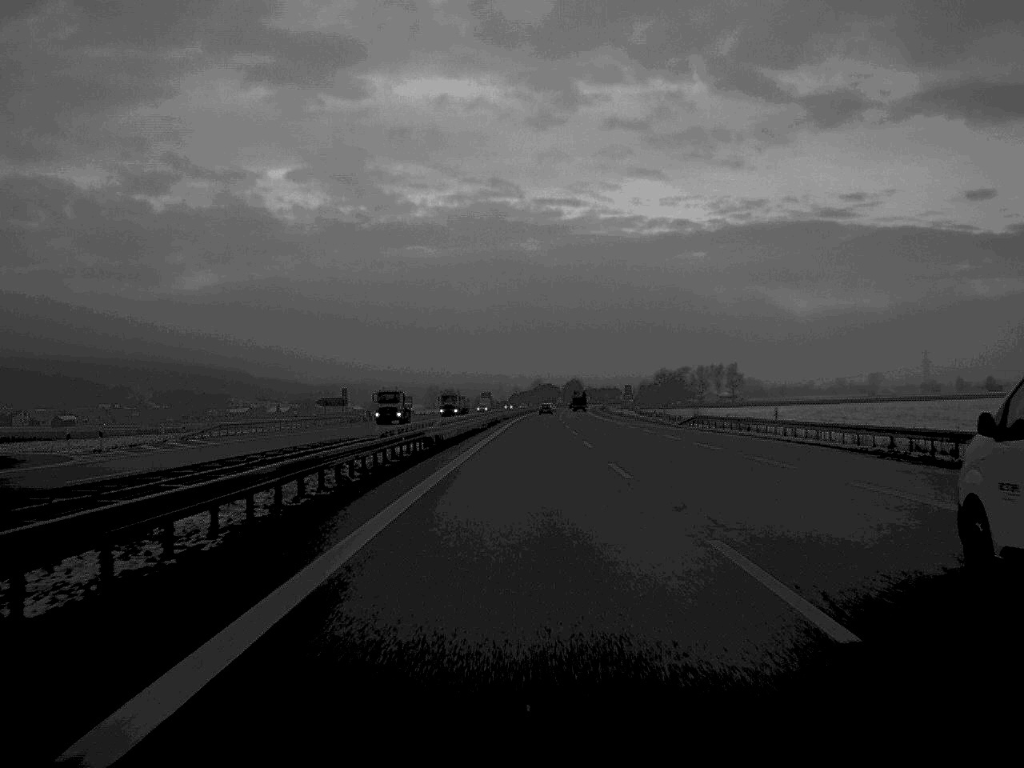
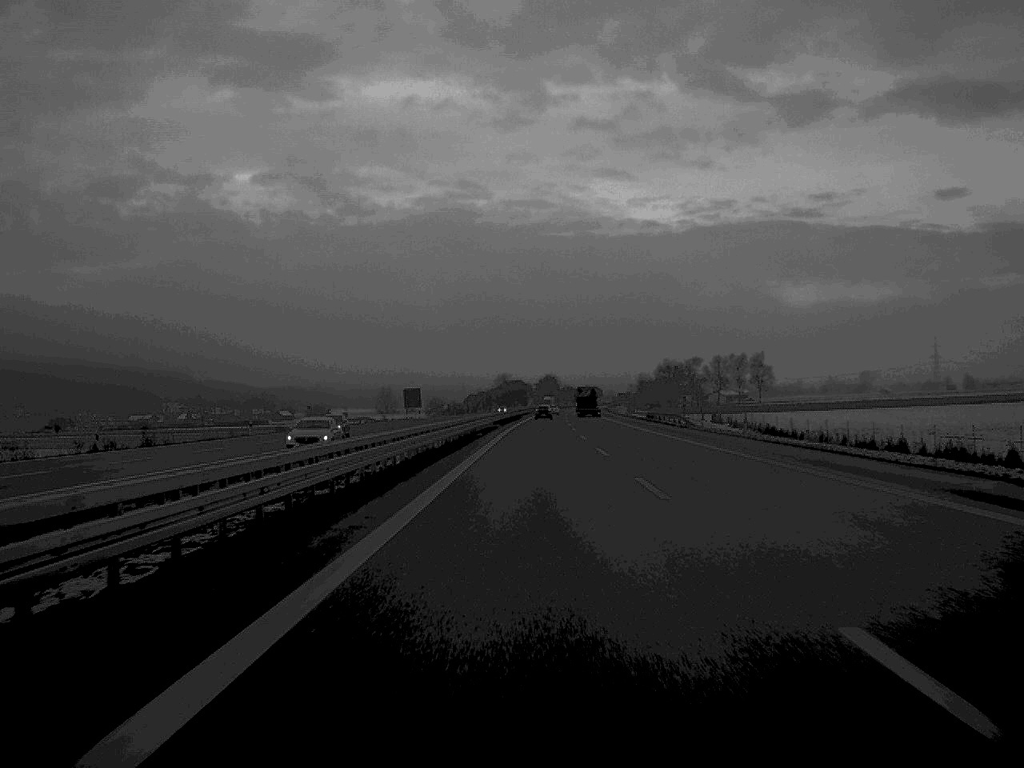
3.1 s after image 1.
(+1.9, +147.2) m; +2°
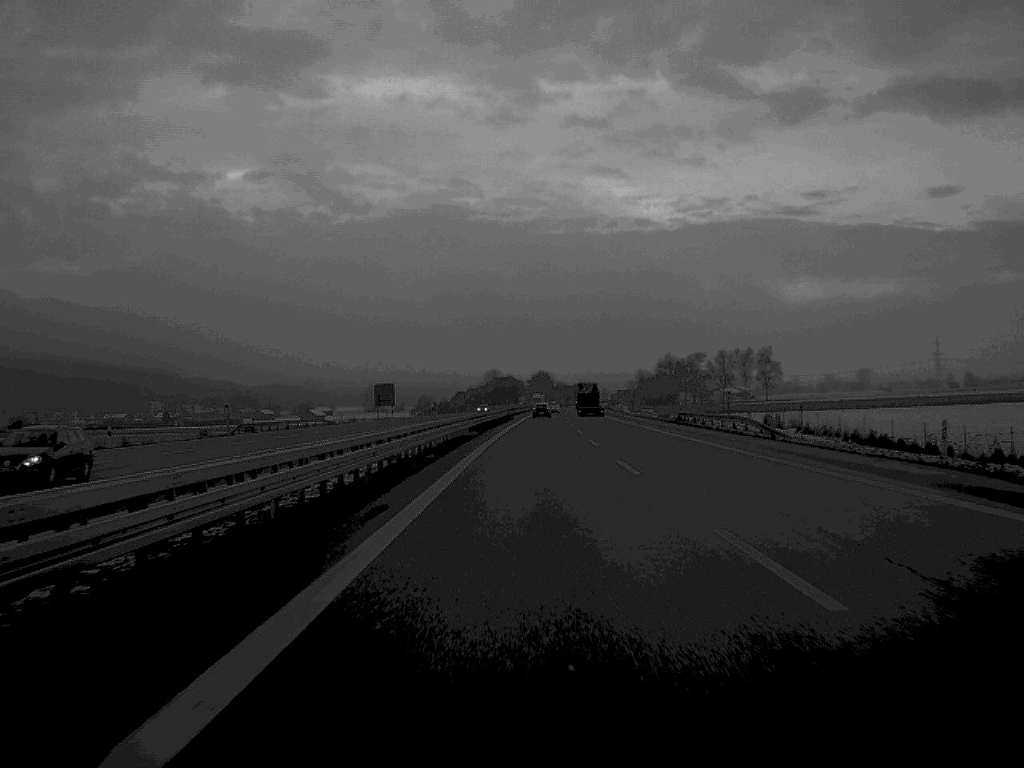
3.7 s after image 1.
(+0.1, +29.3) m; 0°
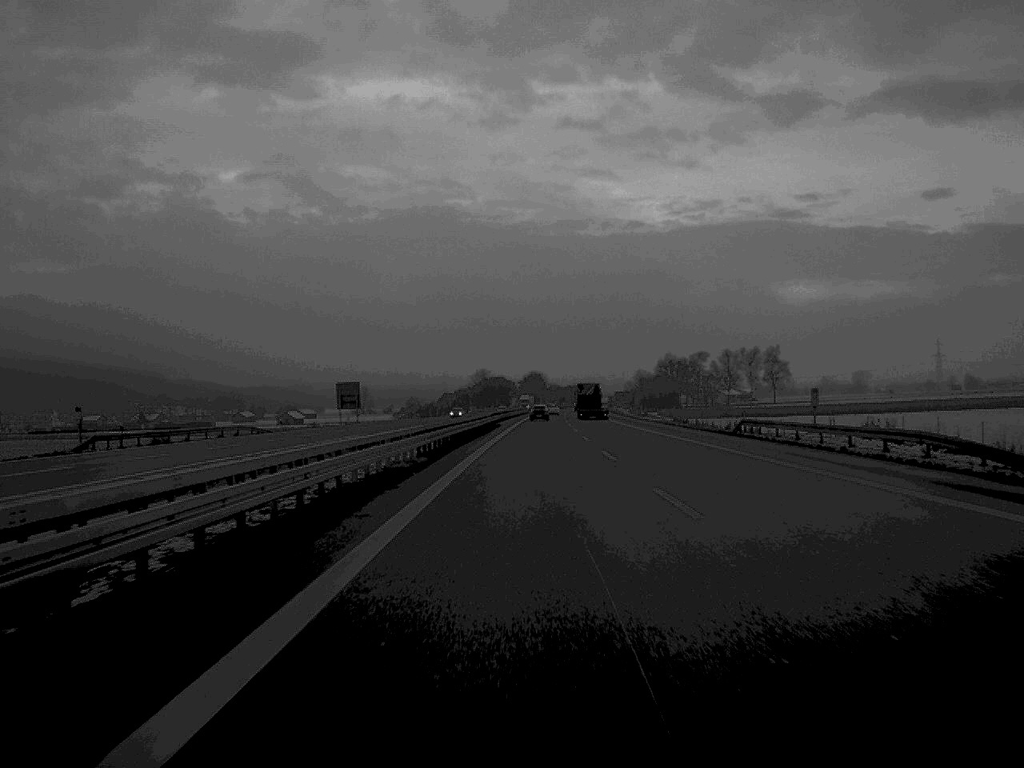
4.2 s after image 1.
(+0.1, +27.9) m; 0°
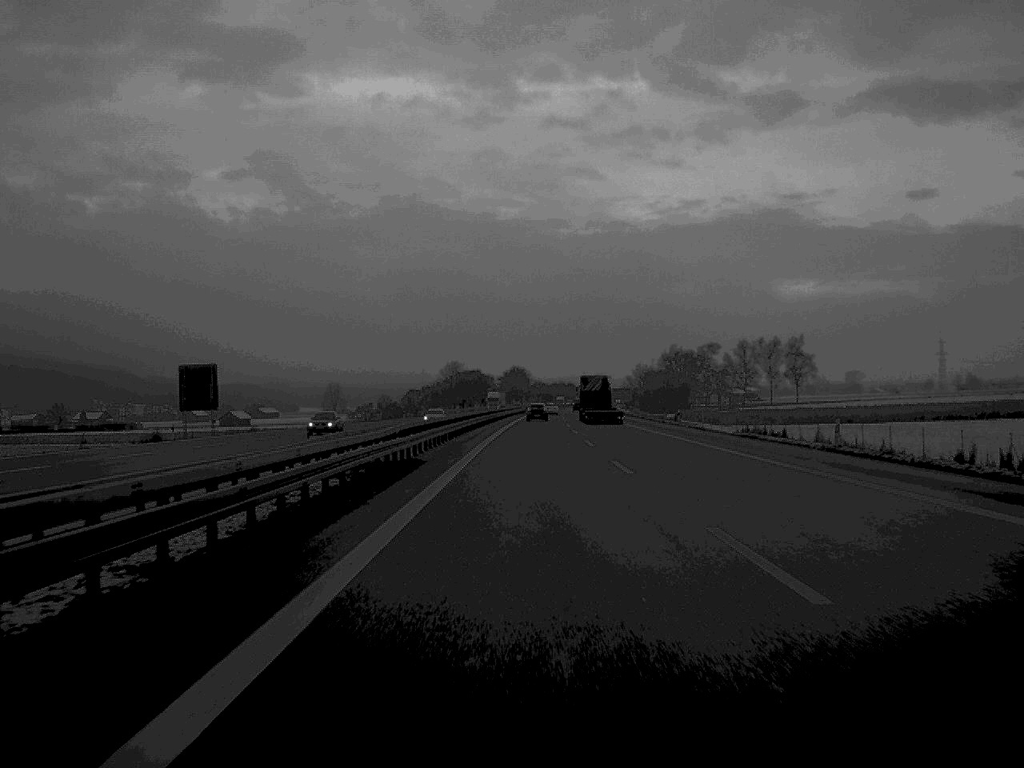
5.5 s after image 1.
(+0.4, +60.9) m; +1°
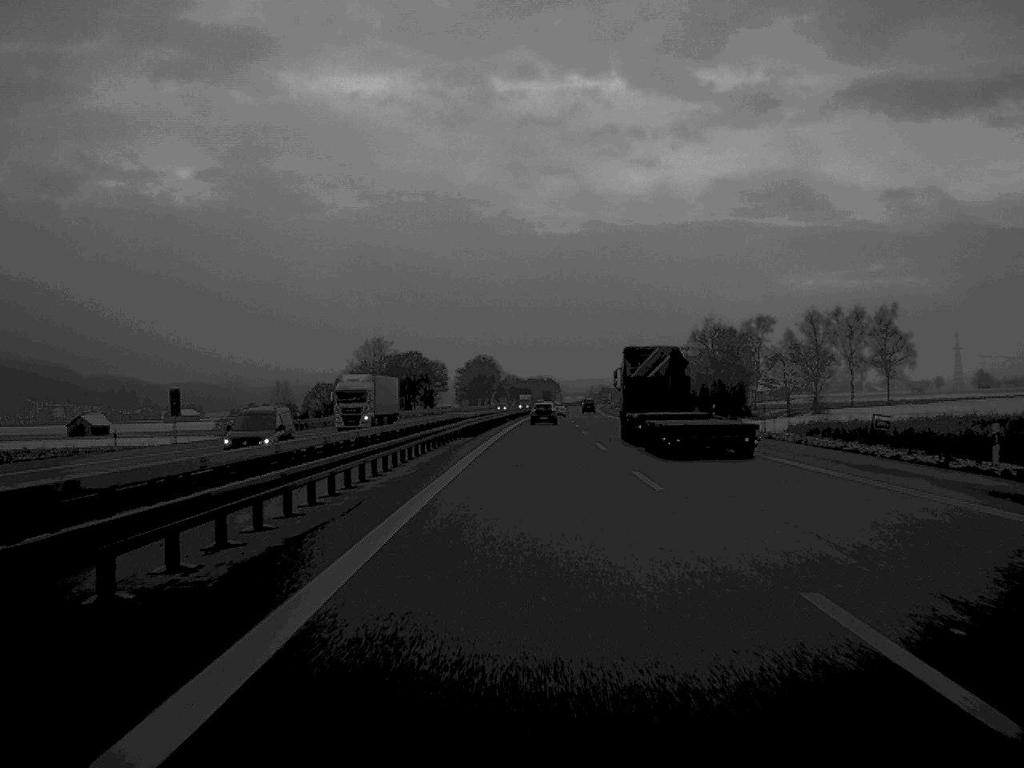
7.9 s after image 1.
(+1.1, +112.7) m; +1°
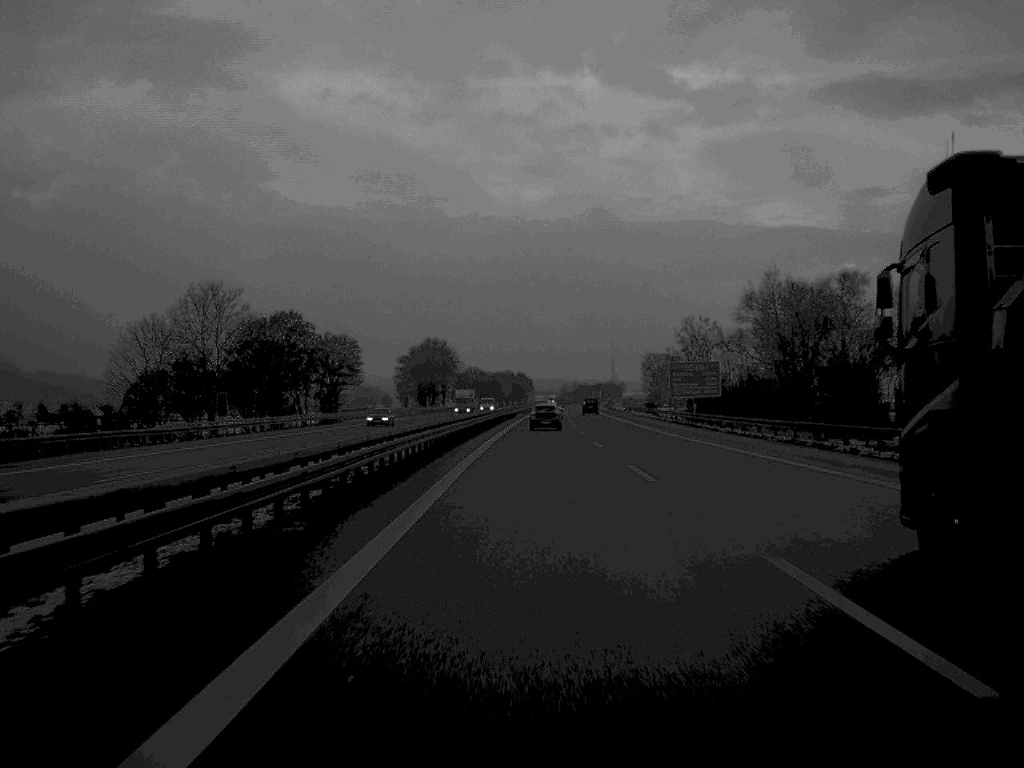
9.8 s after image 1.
(+1.0, +87.1) m; +1°
